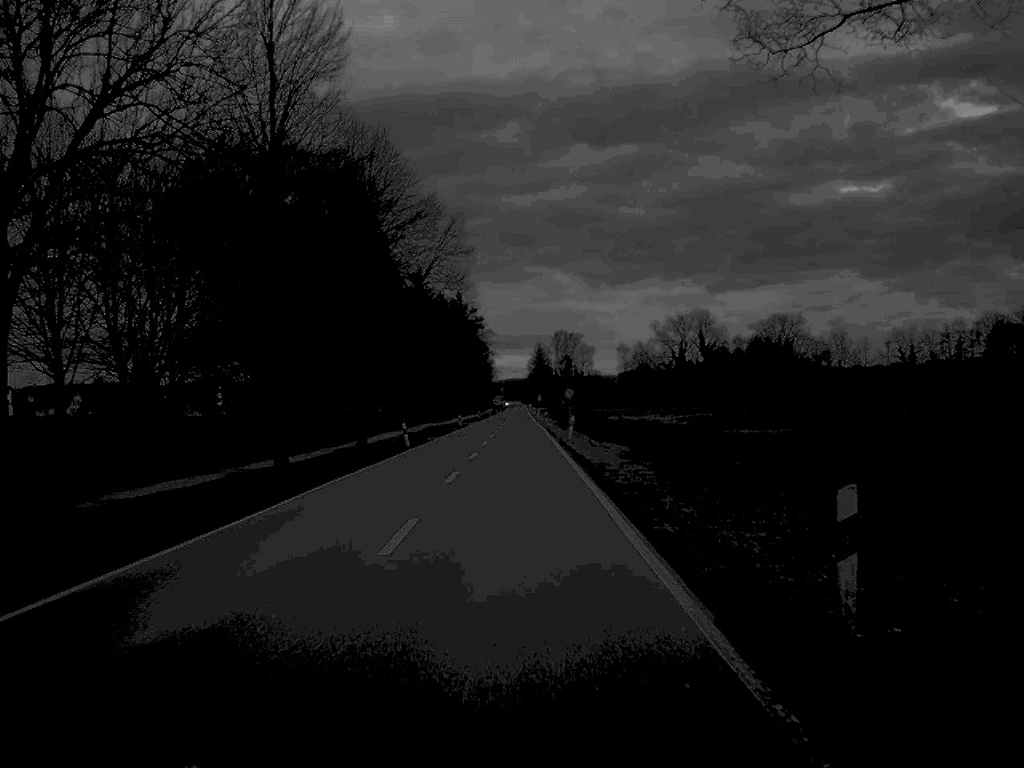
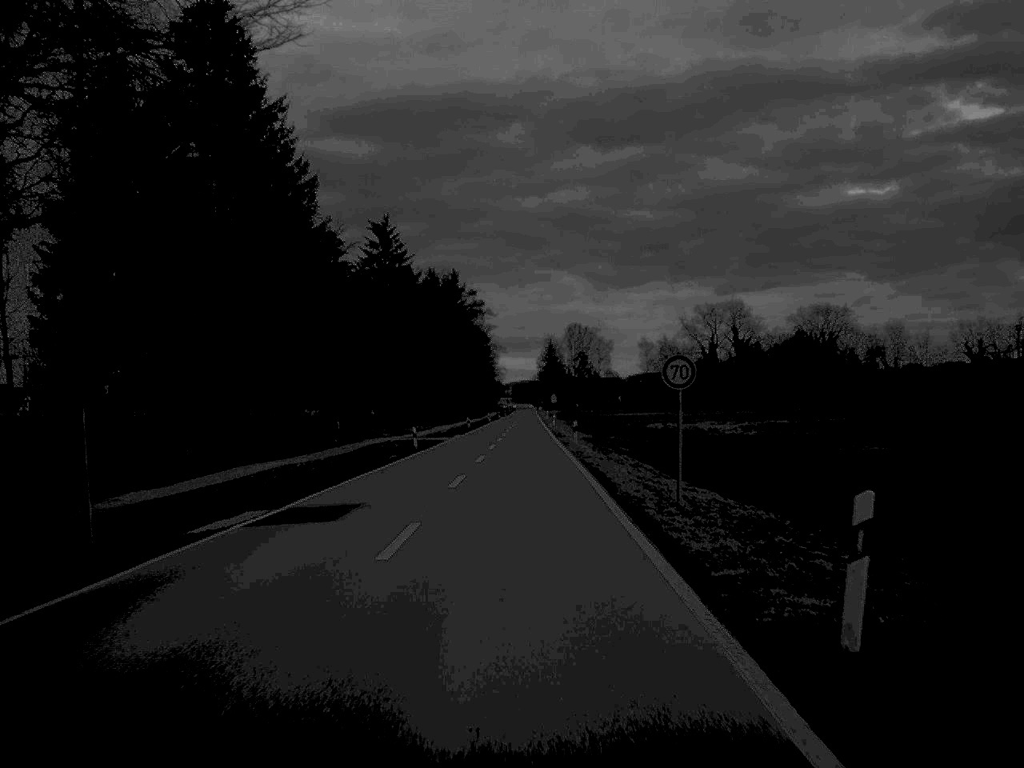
(-0.1, +47.9) m; 0°
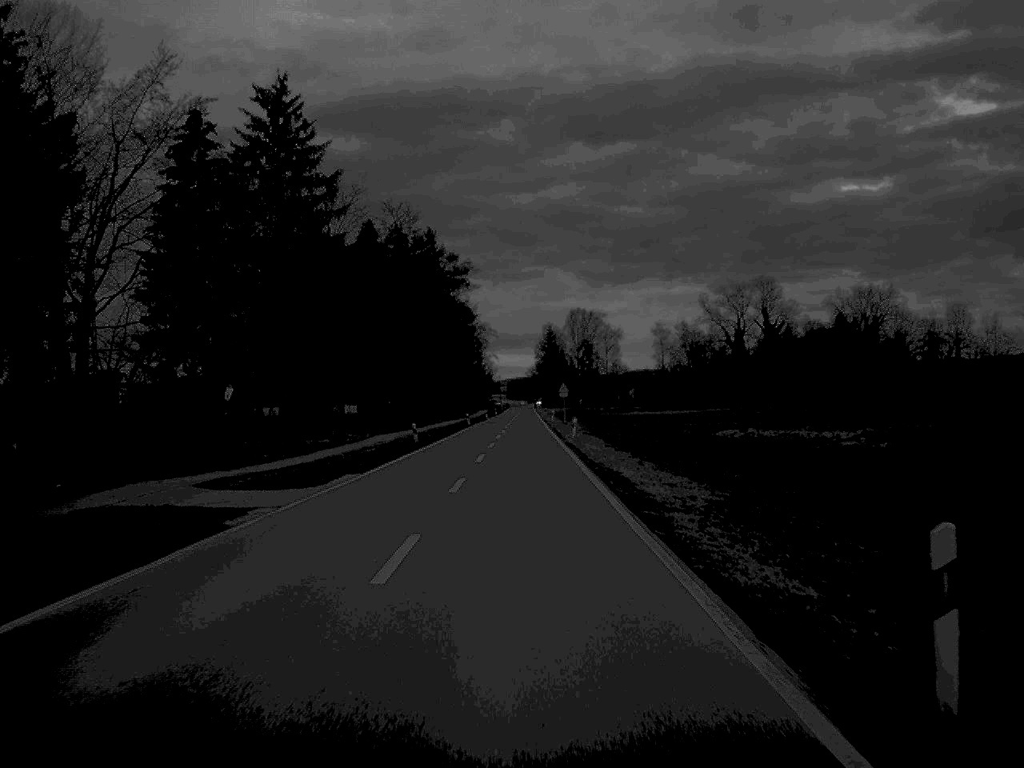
(0.0, +49.6) m; 0°
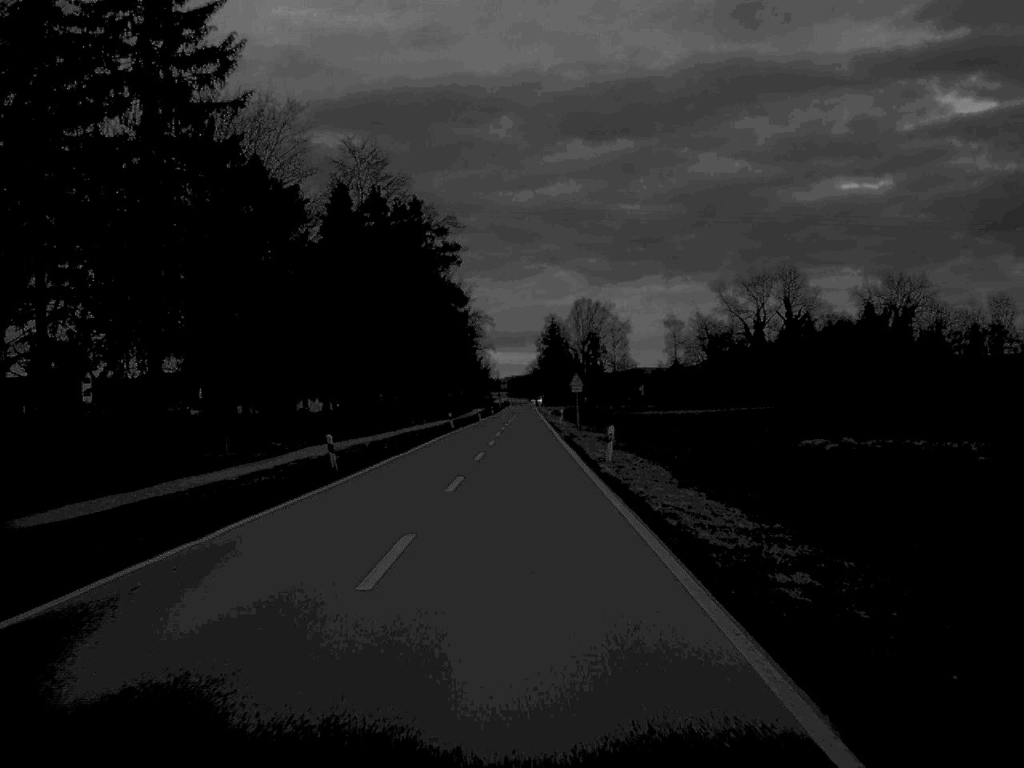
(0.0, +24.7) m; 0°
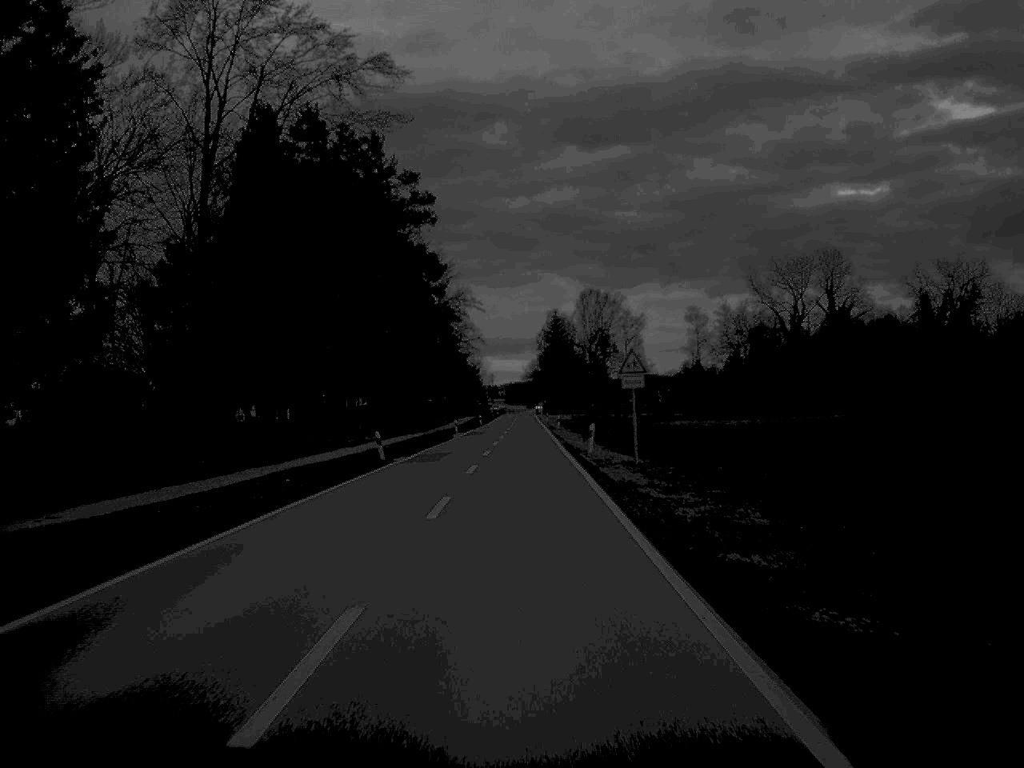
(0.0, +40.1) m; 0°
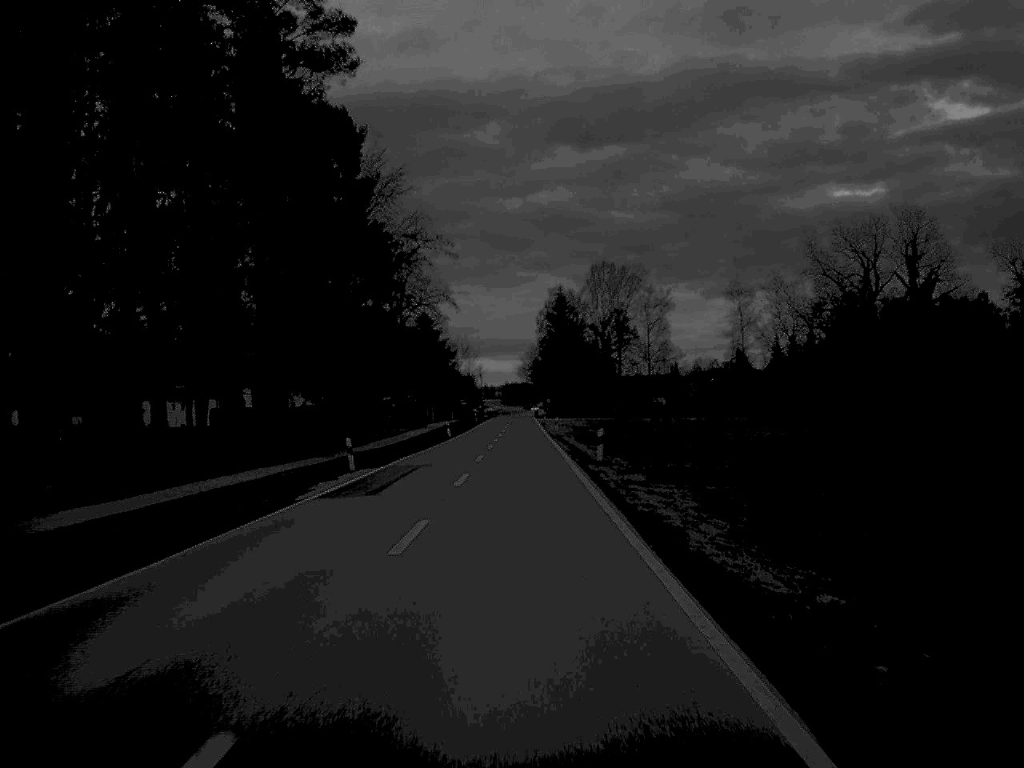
(+0.1, +52.0) m; 0°
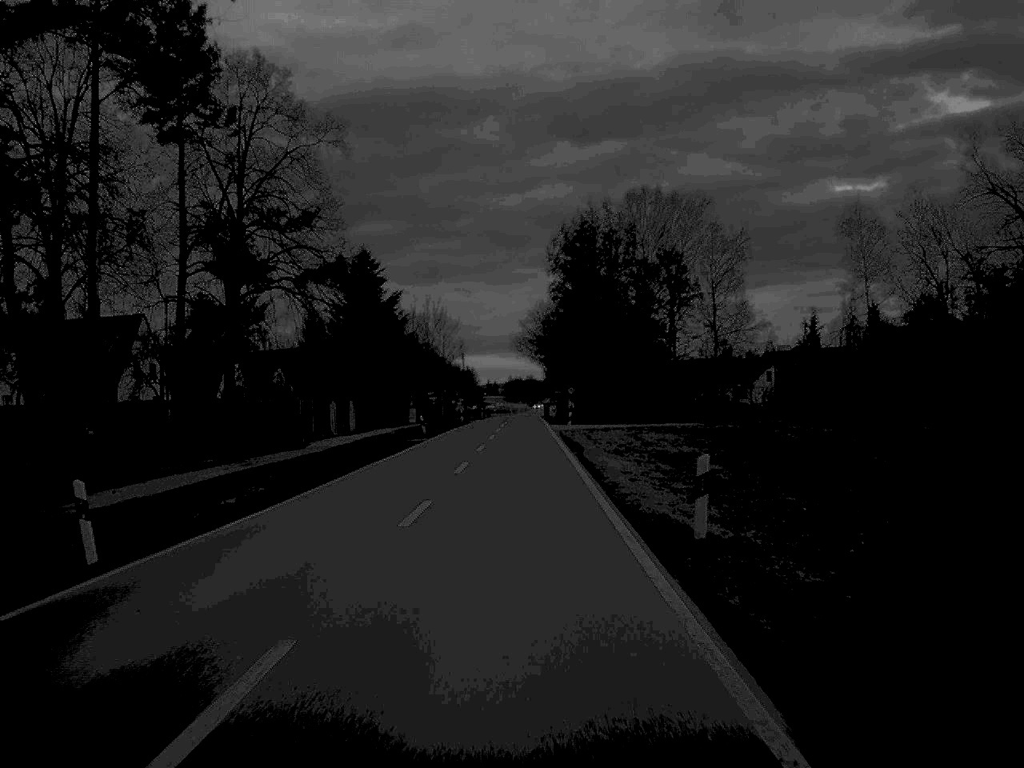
(+0.1, +69.2) m; 0°
